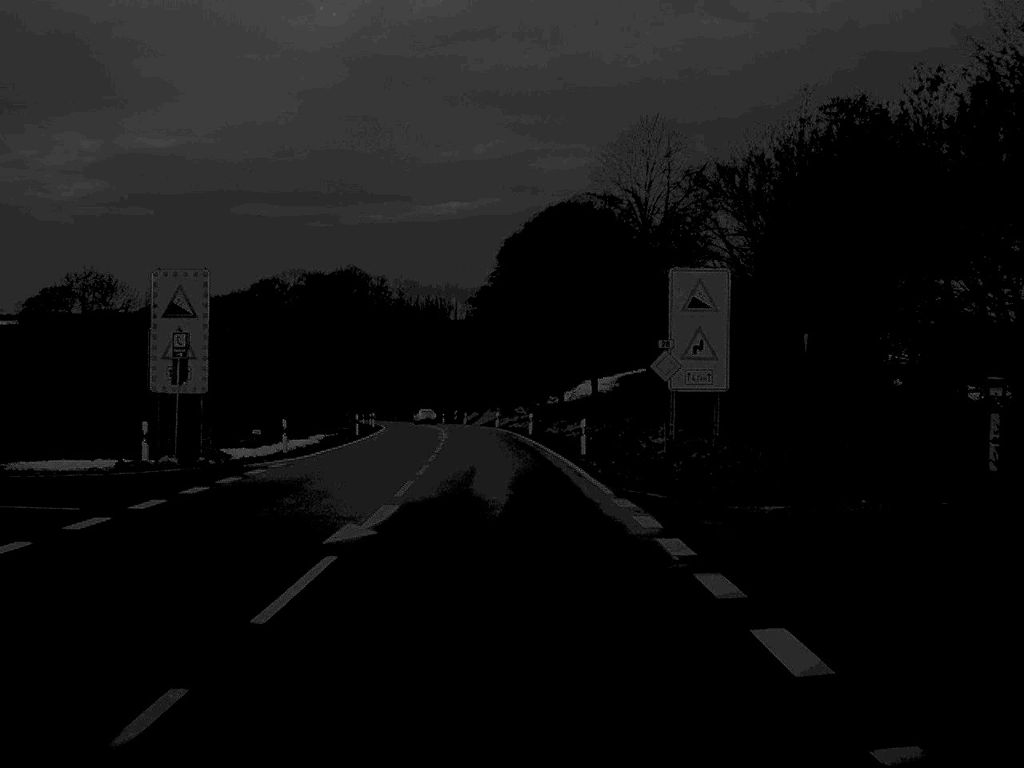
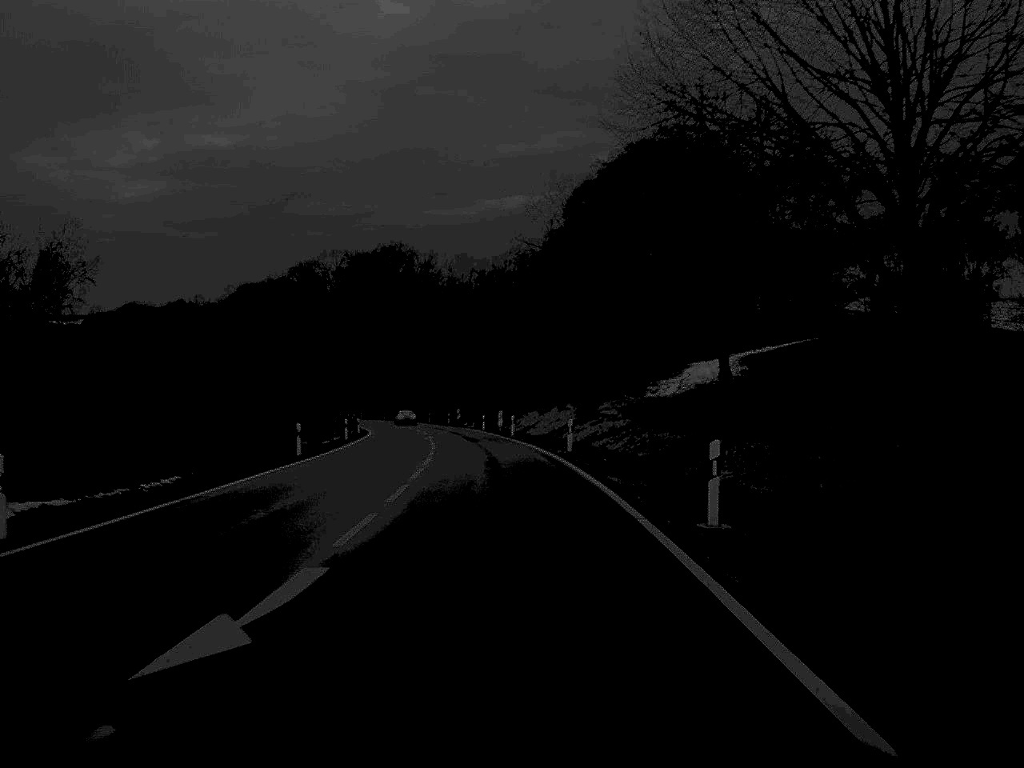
(-1.2, +48.8) m; -3°
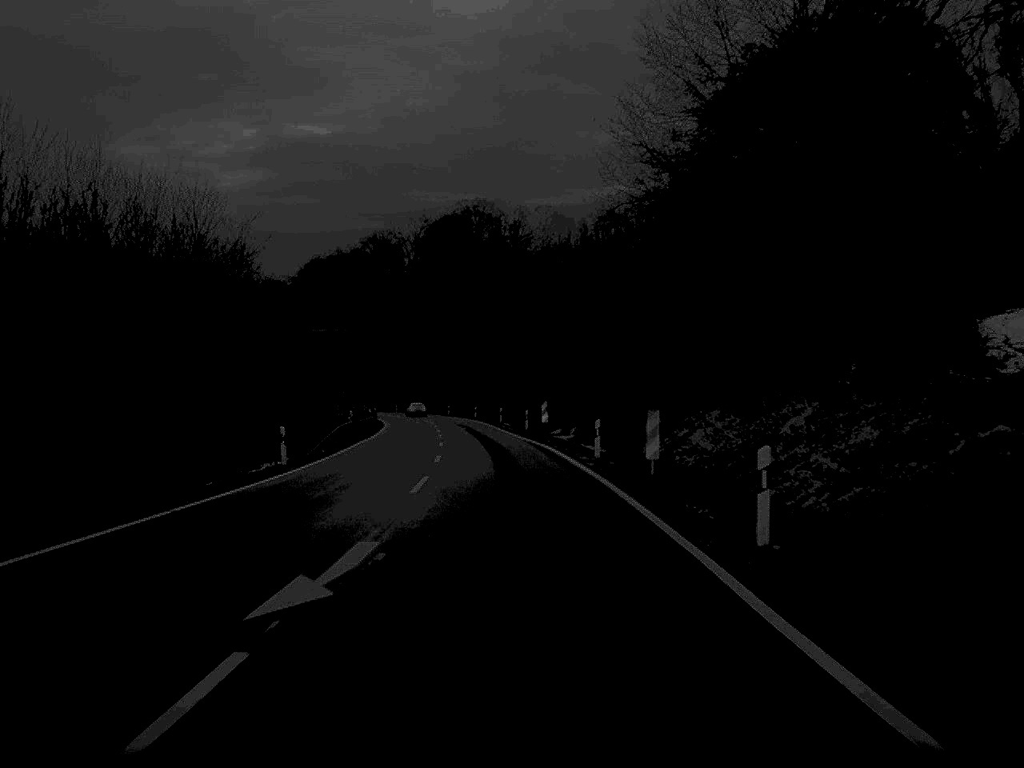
(-2.1, +51.9) m; -4°
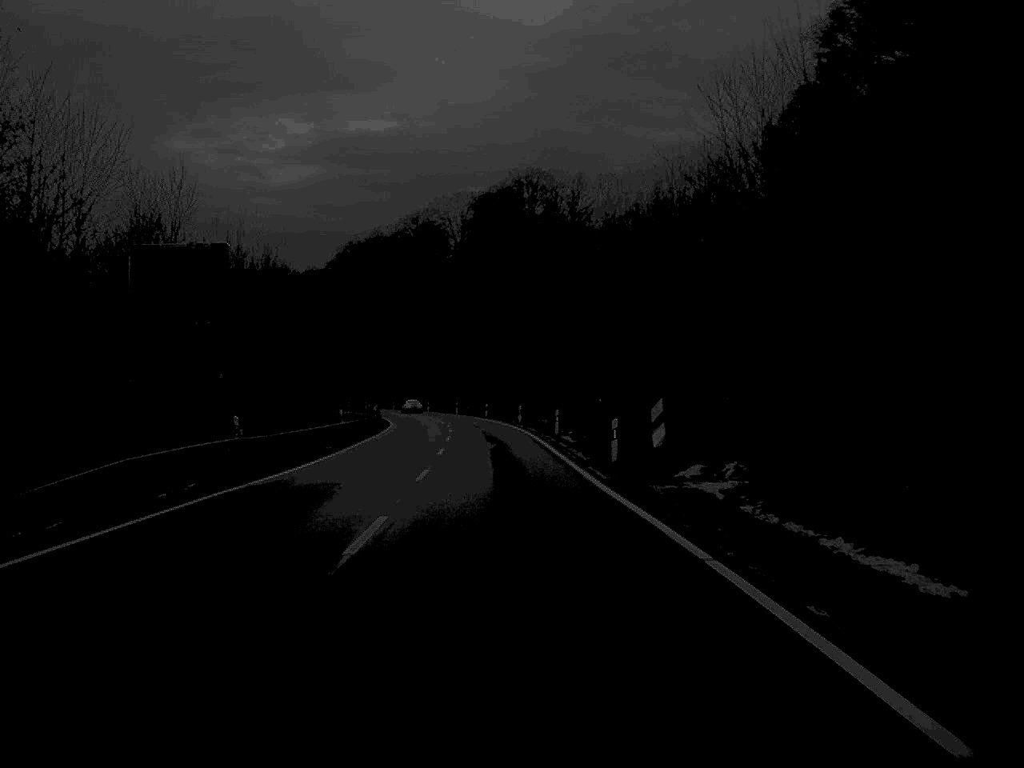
(-0.7, +32.9) m; -2°
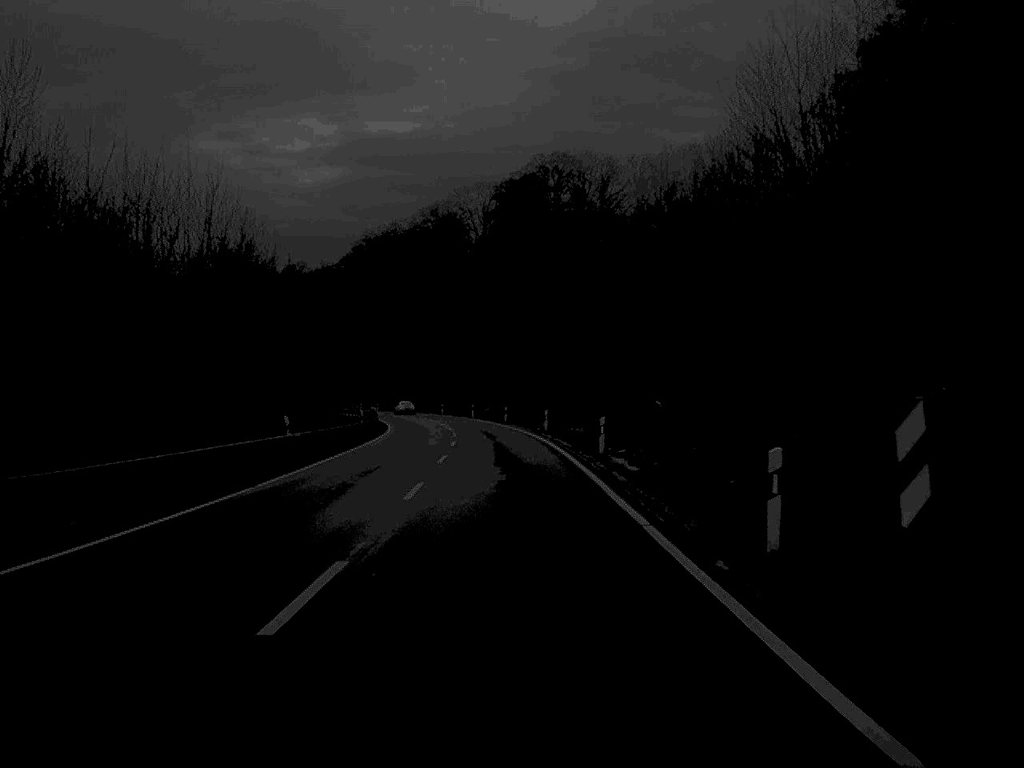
(-0.2, +16.1) m; -1°
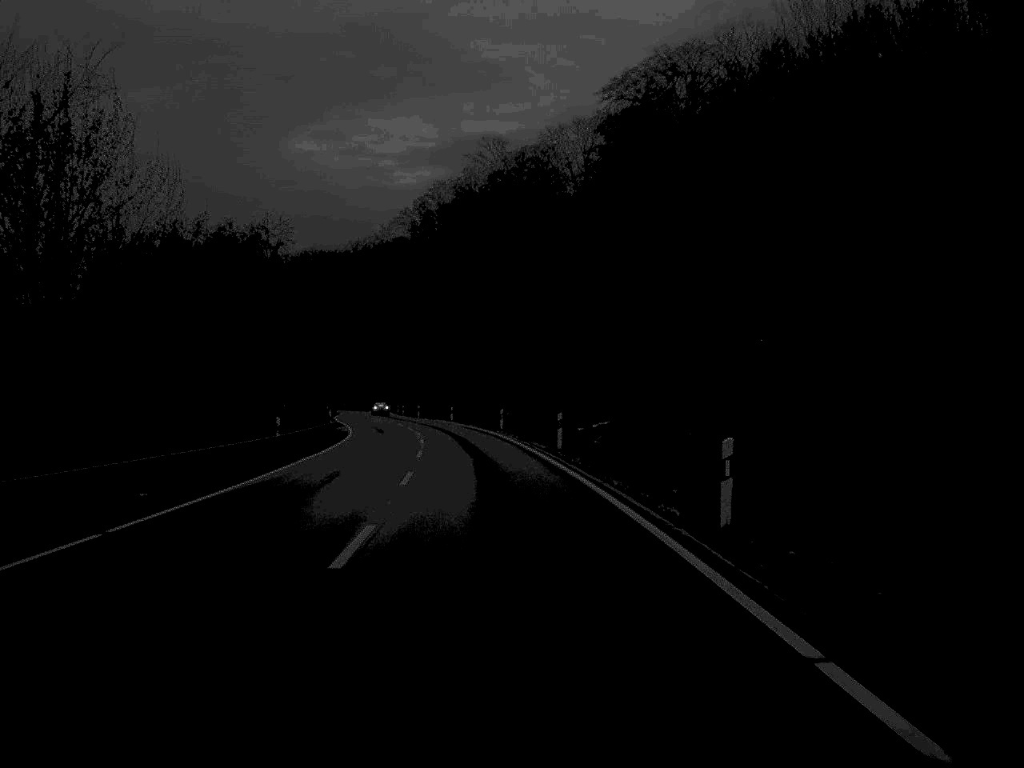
(-2.4, +68.6) m; -5°
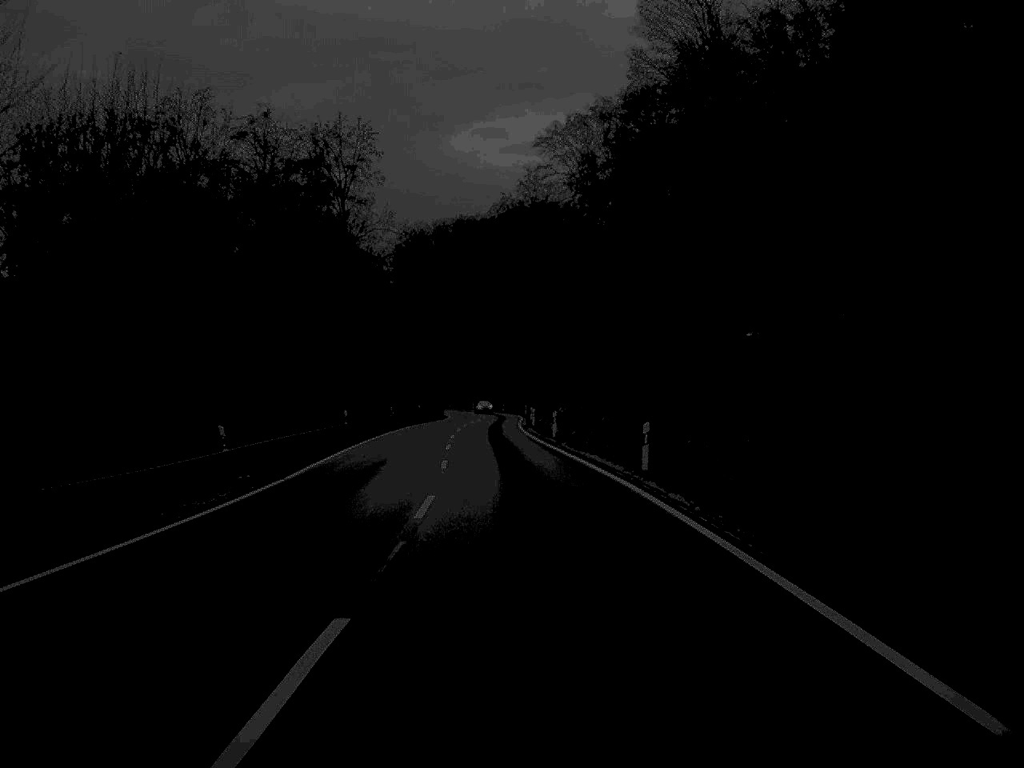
(-4.5, +66.6) m; -7°
